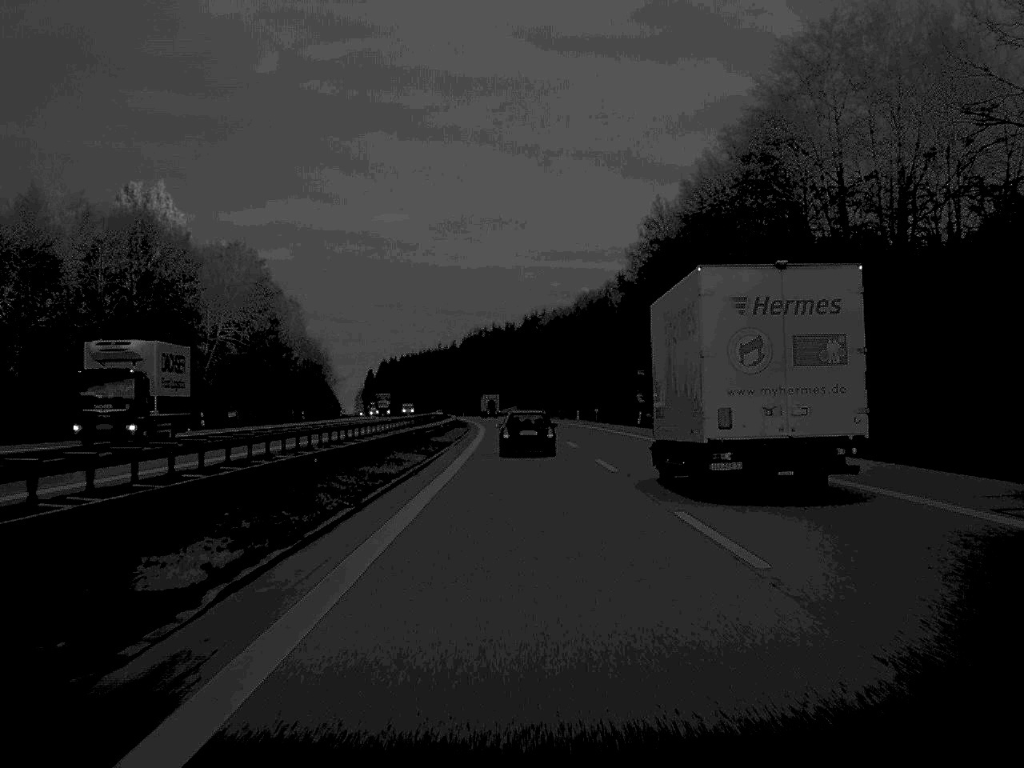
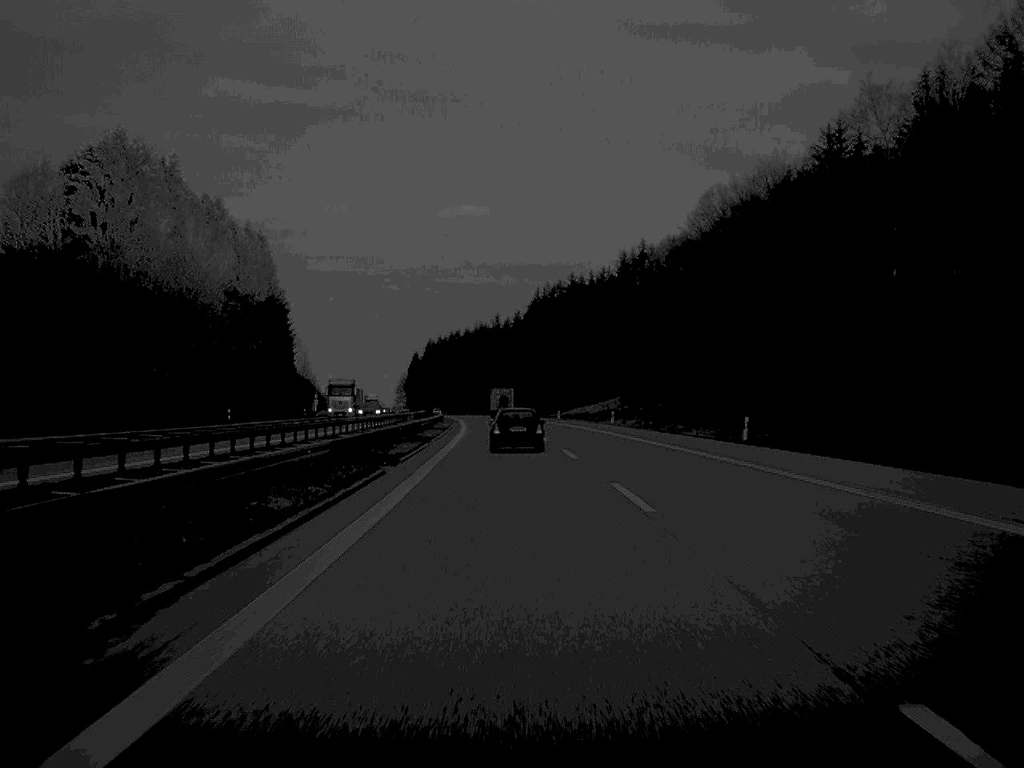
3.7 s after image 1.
(-3.9, +137.0) m; -3°
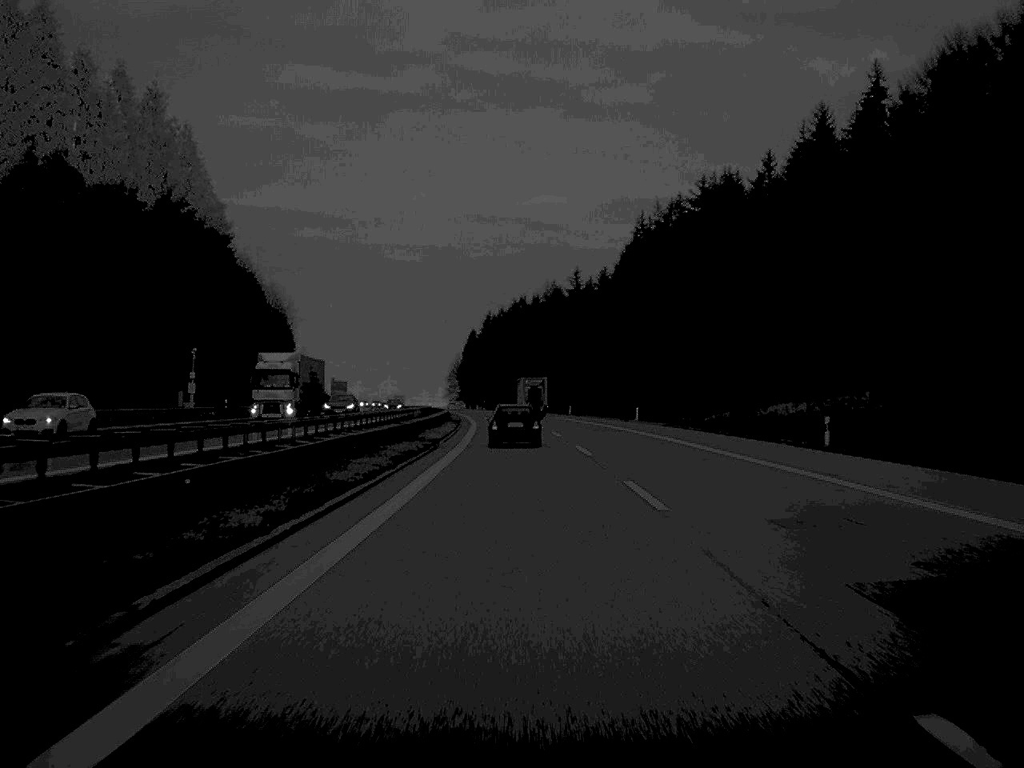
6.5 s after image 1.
(-3.3, +107.7) m; -3°
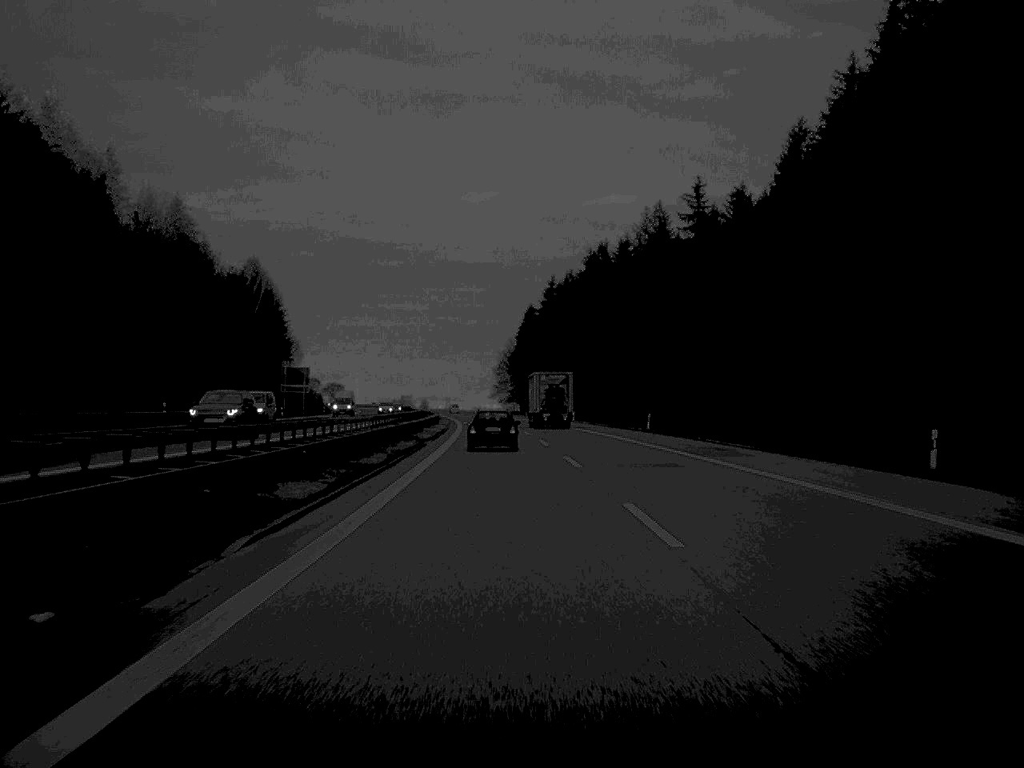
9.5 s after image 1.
(-2.7, +111.3) m; -3°
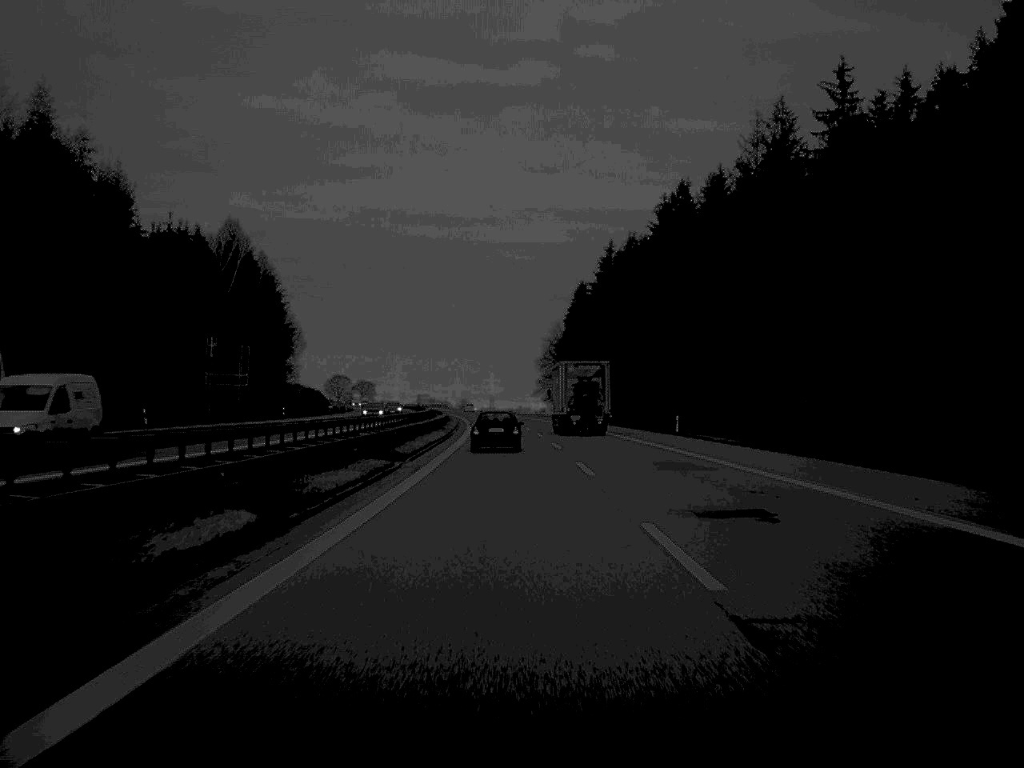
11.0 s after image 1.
(-1.0, +56.9) m; -2°
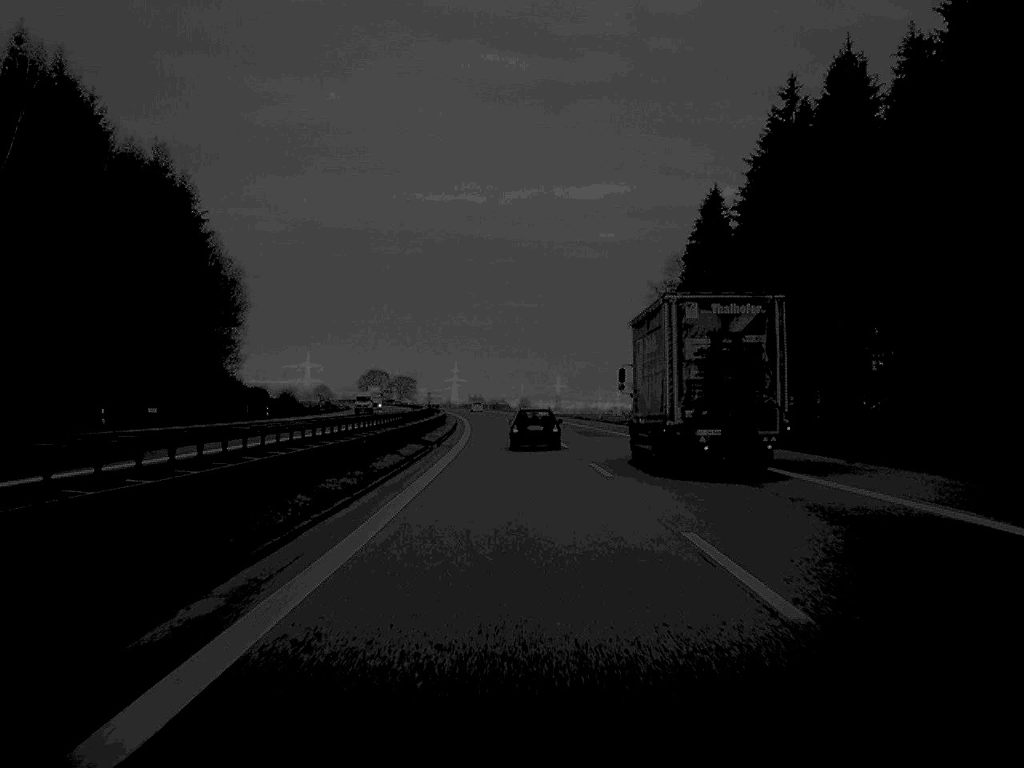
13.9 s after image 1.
(-3.0, +109.4) m; -3°
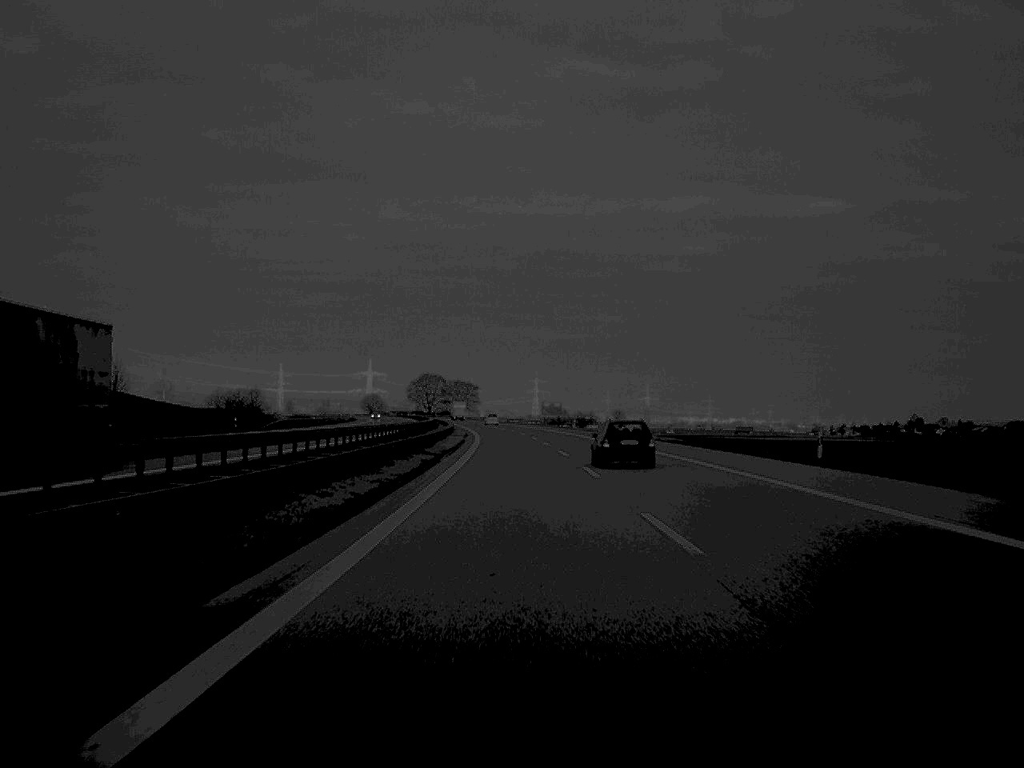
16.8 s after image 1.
(-3.8, +120.3) m; -4°
